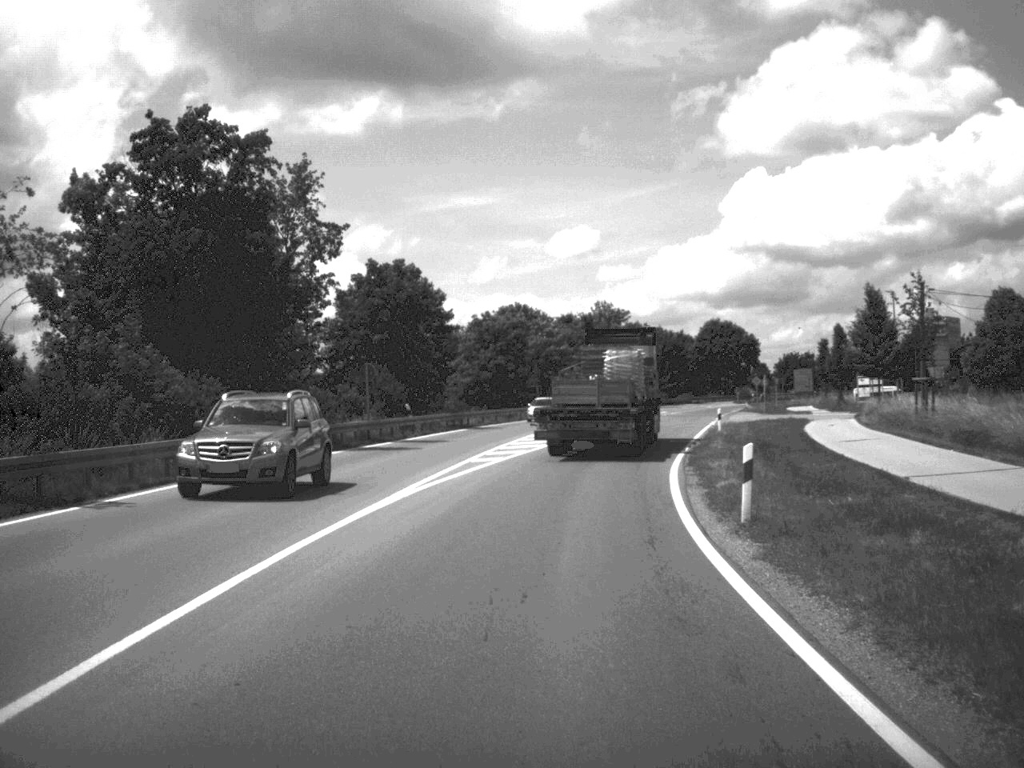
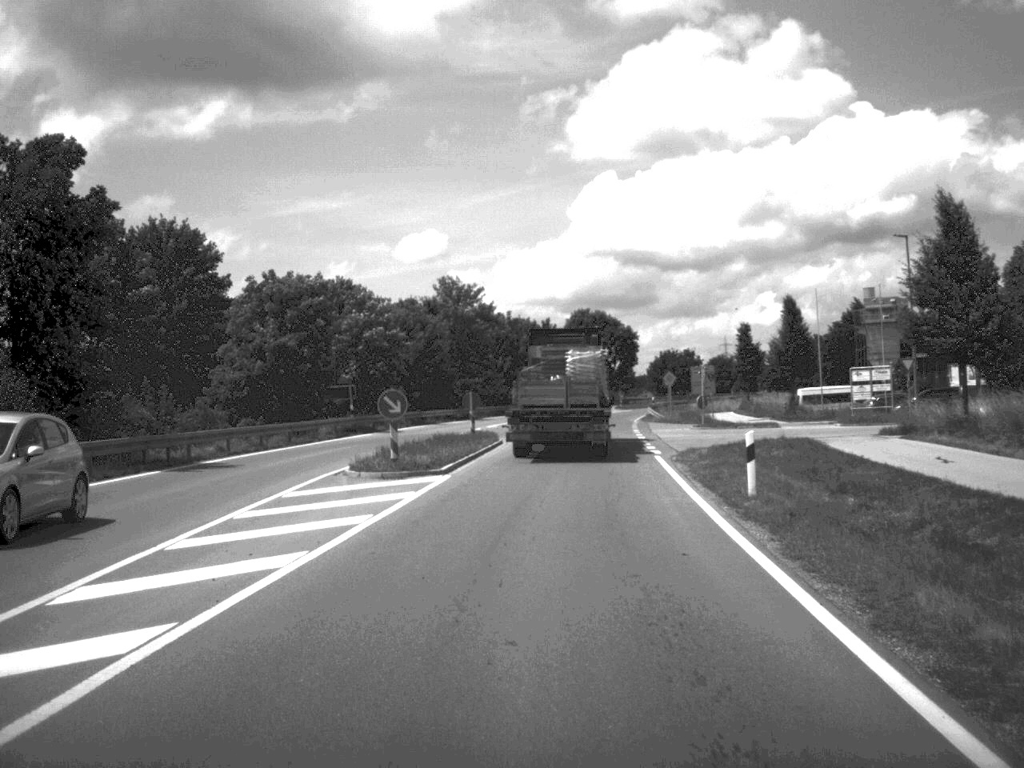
(+1.8, +31.4) m; +7°
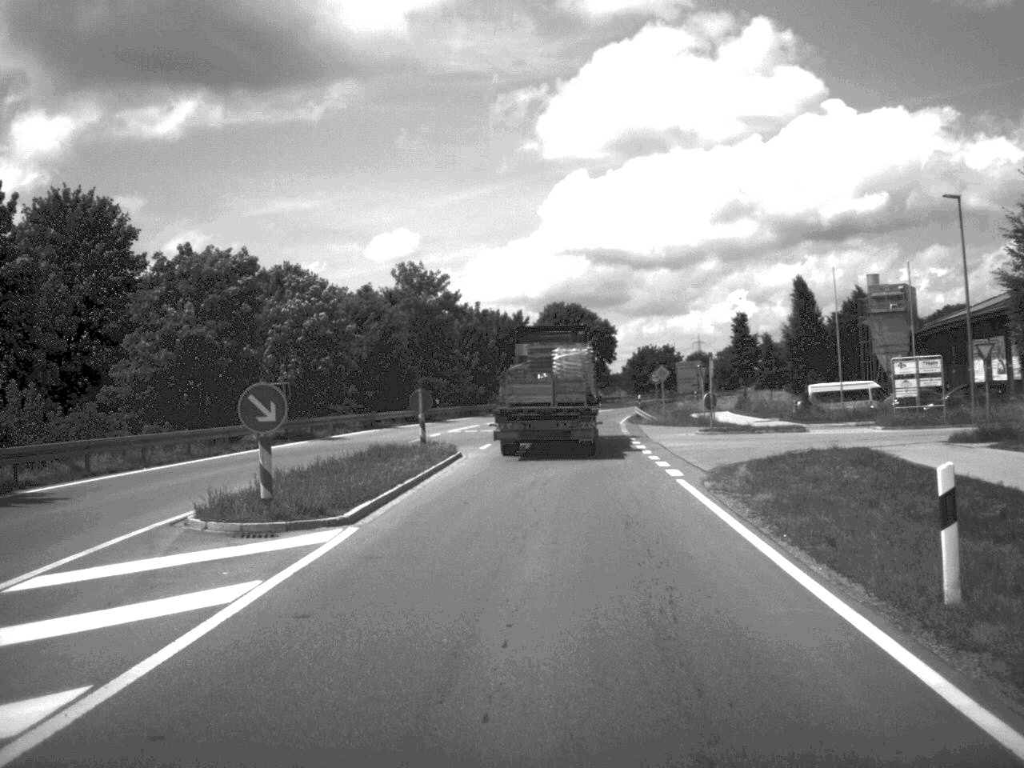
(+0.1, +10.3) m; +1°
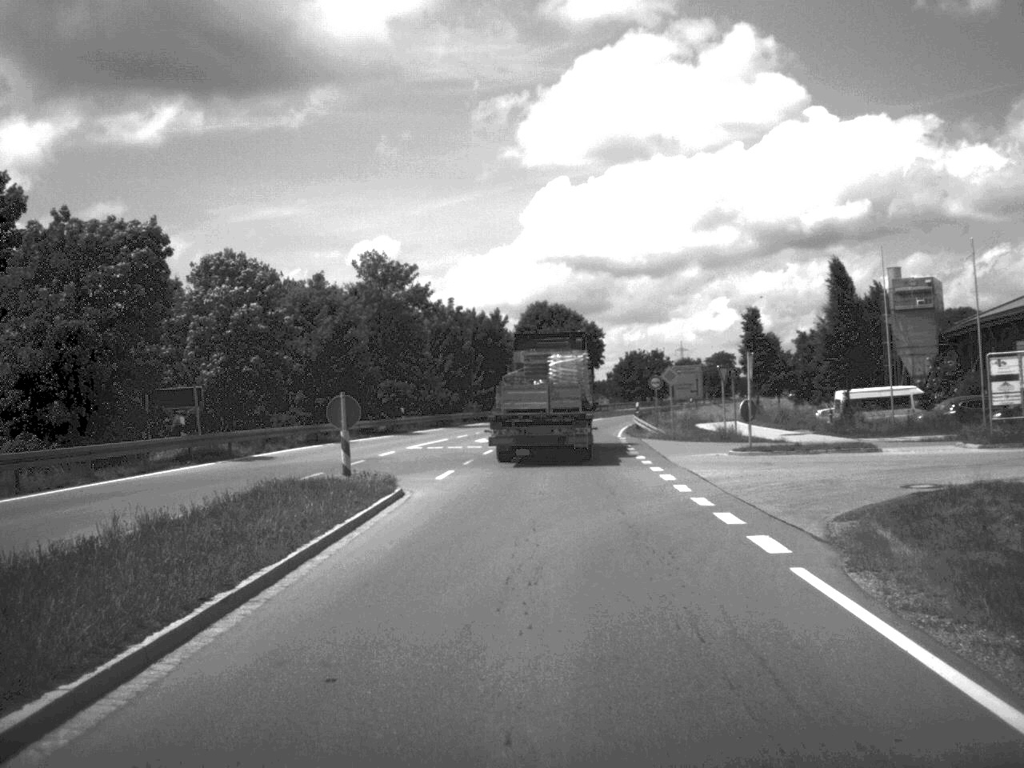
(+0.1, +11.2) m; +1°
